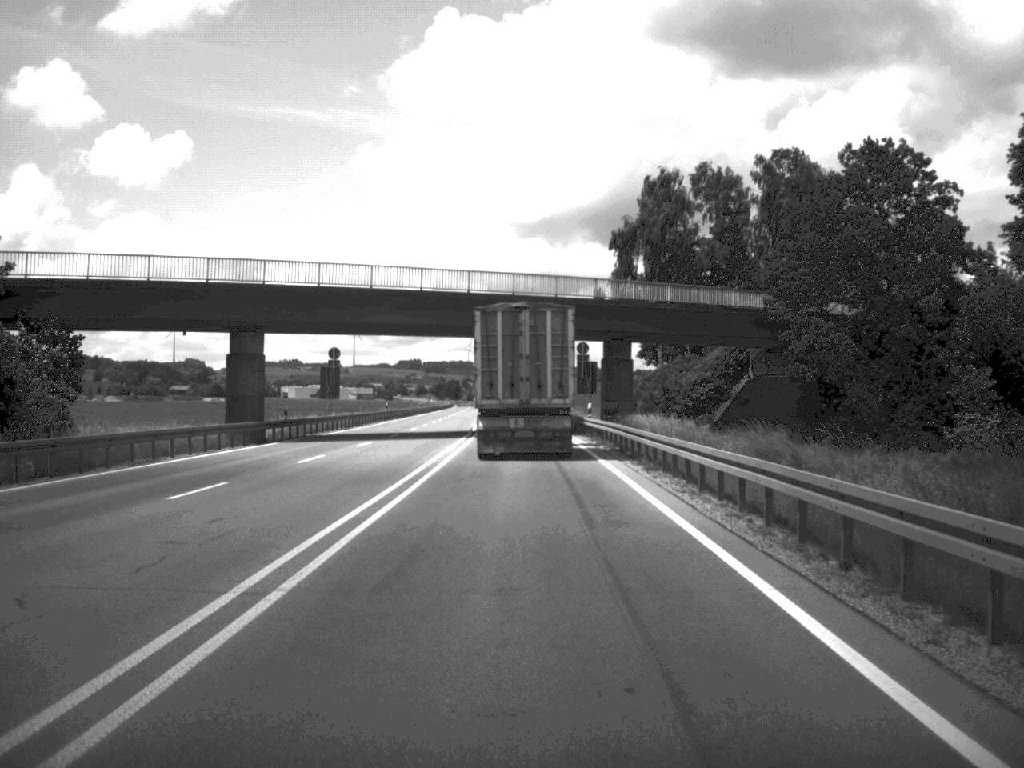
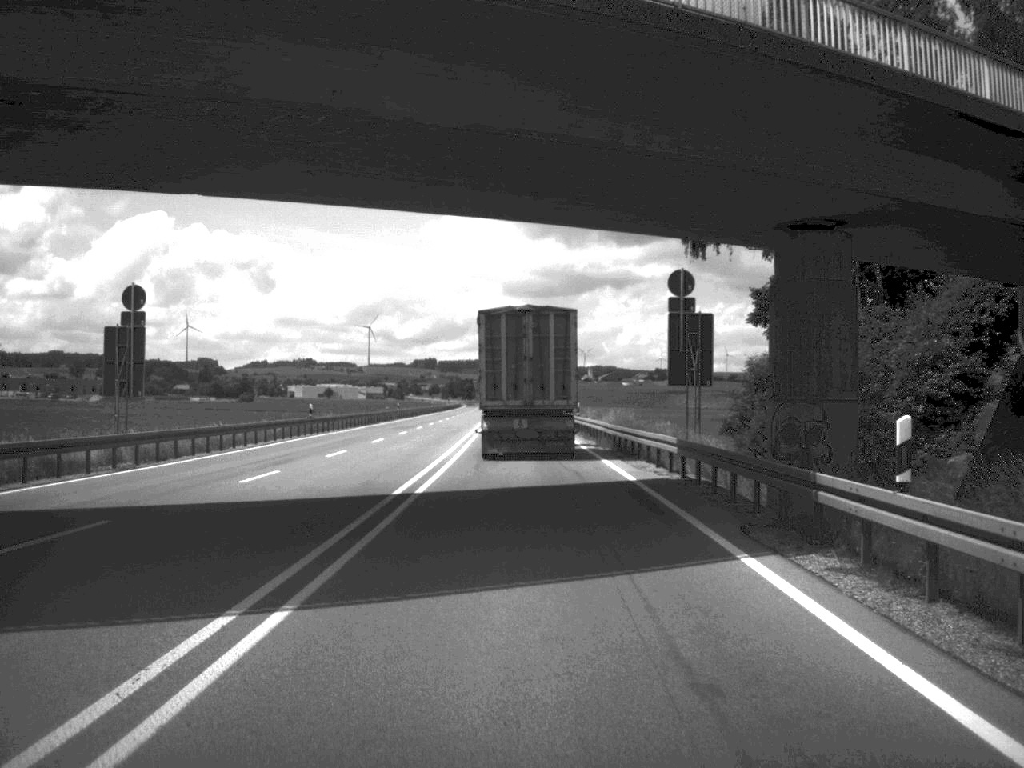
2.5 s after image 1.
(-0.3, +43.5) m; -1°
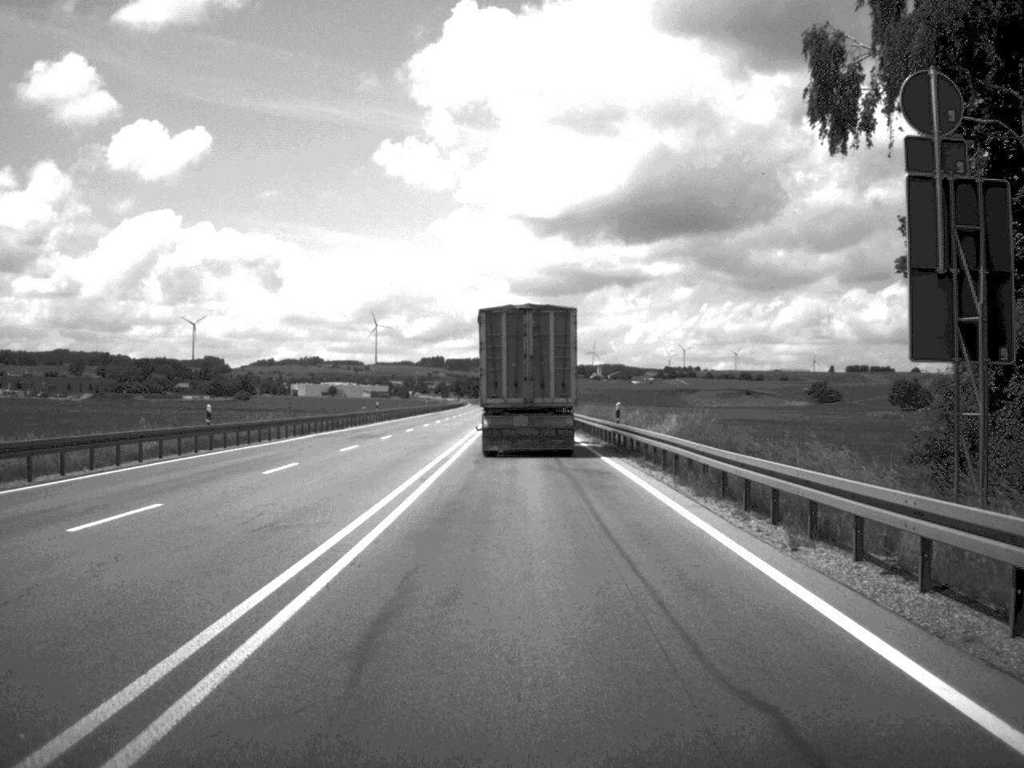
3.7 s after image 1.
(-0.1, +21.5) m; 0°
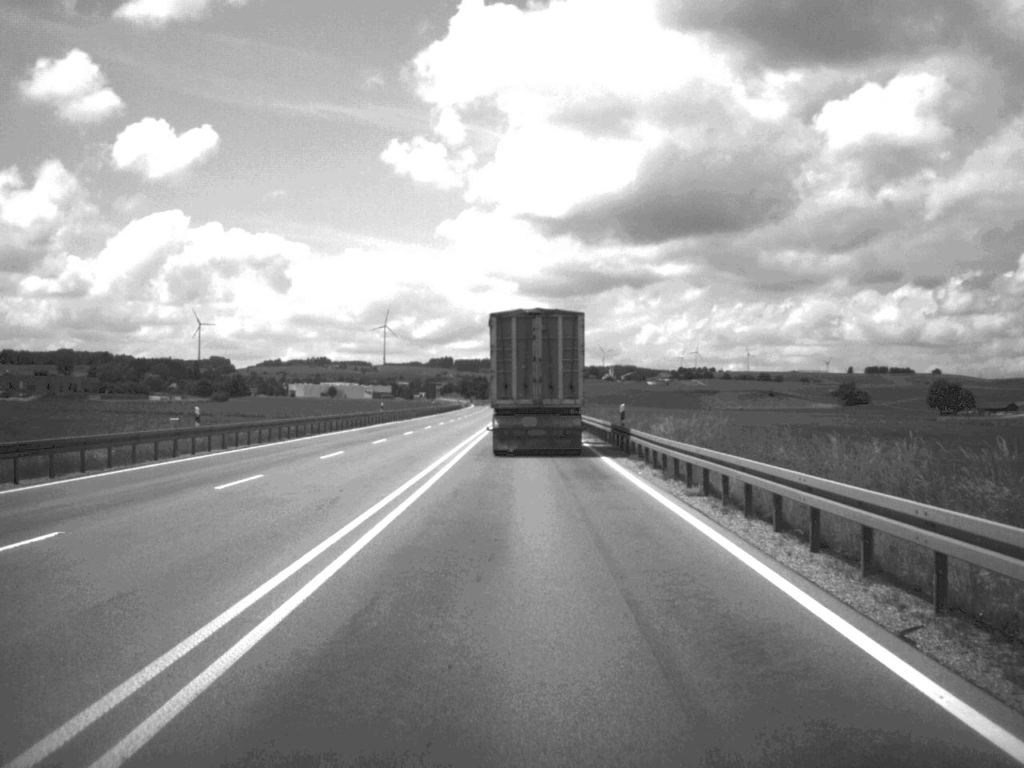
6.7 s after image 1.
(-0.3, +52.1) m; -1°
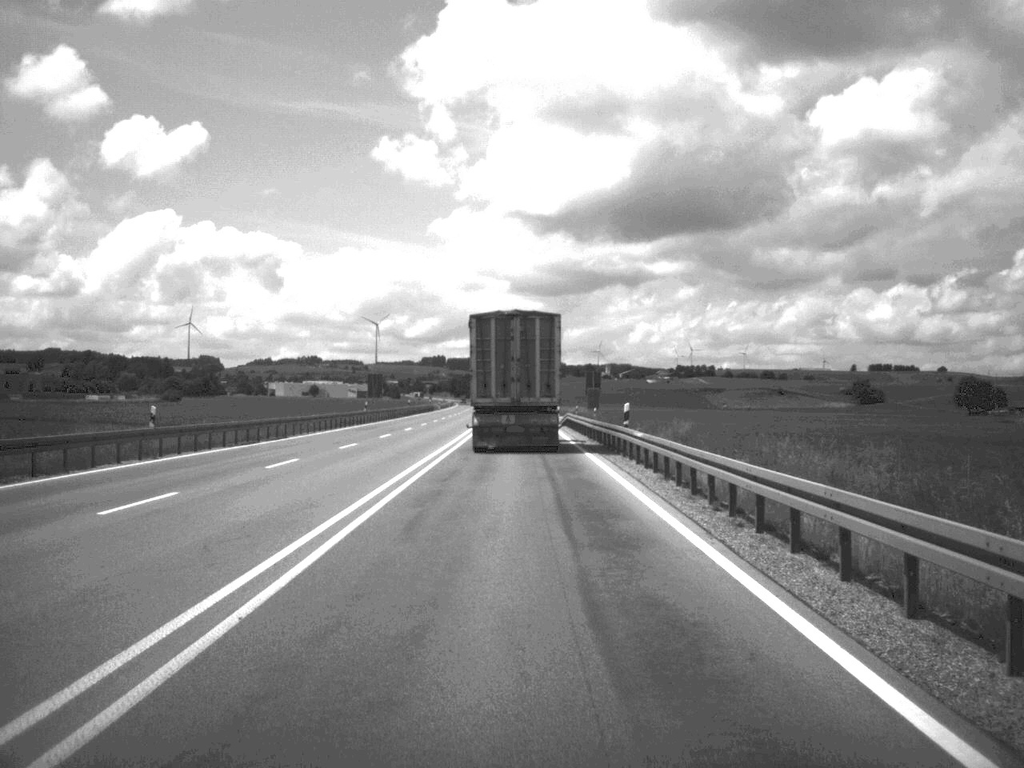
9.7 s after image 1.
(+0.1, +53.5) m; 0°
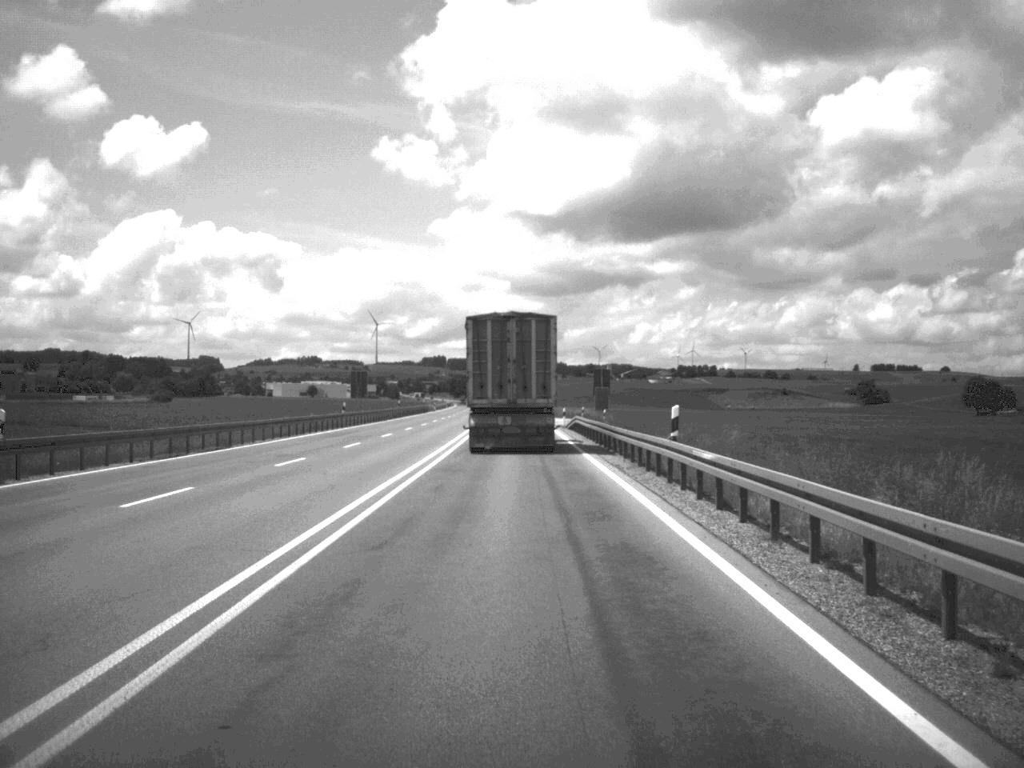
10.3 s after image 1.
(0.0, +10.7) m; 0°
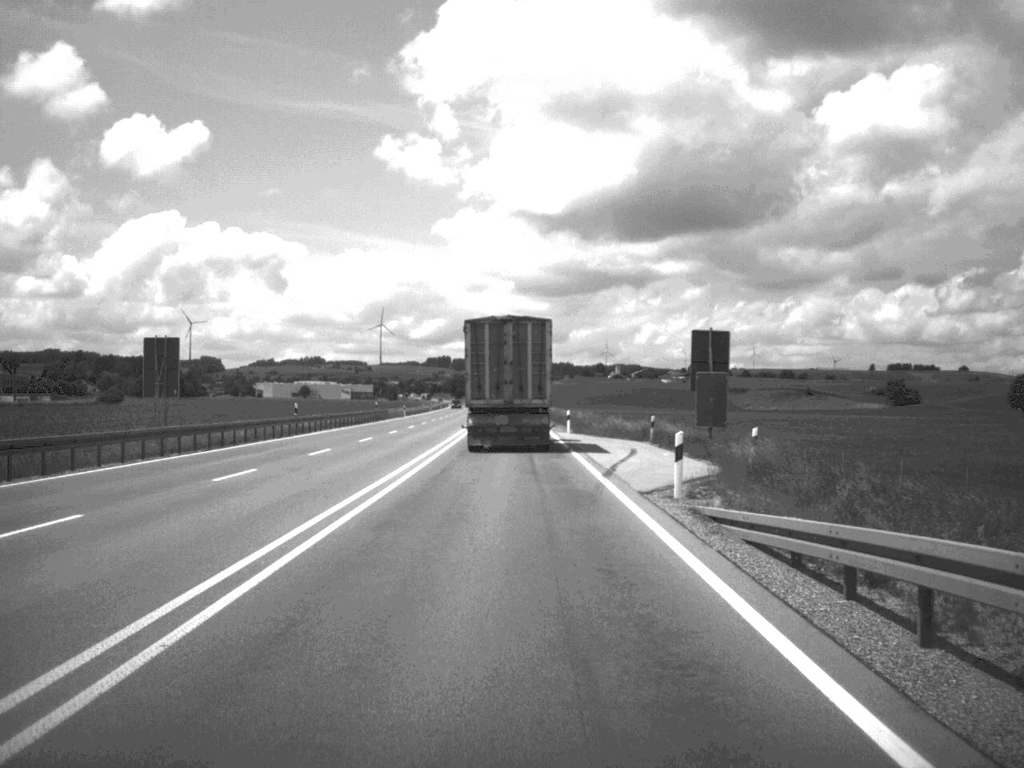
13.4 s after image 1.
(-0.2, +53.2) m; -1°
